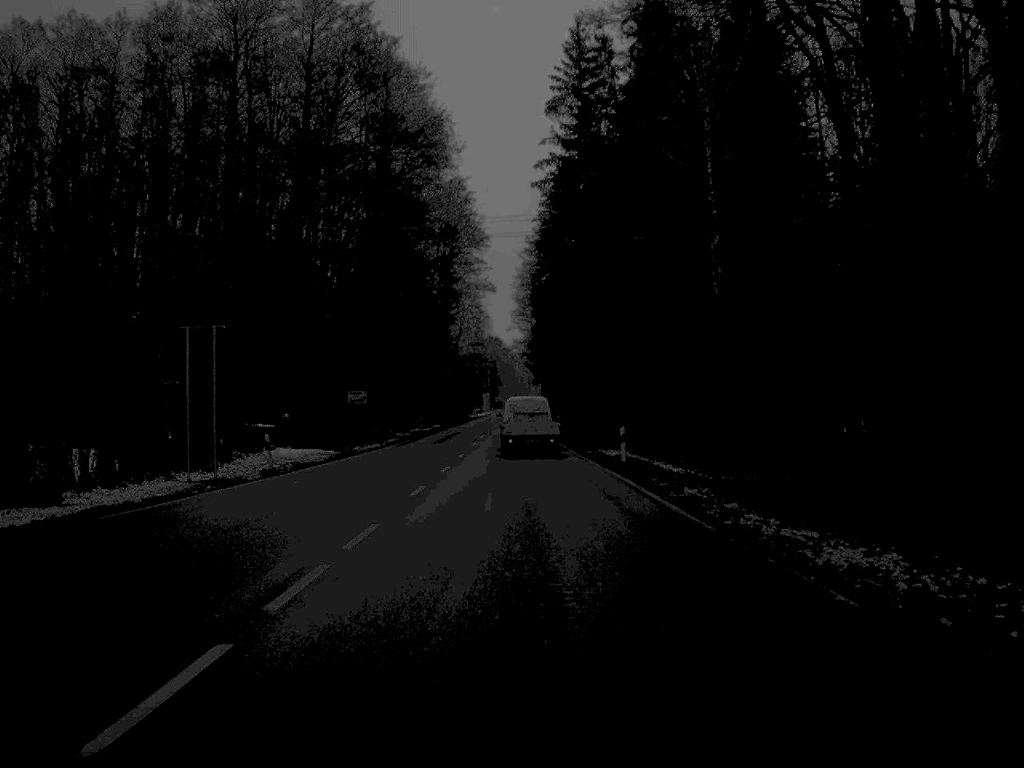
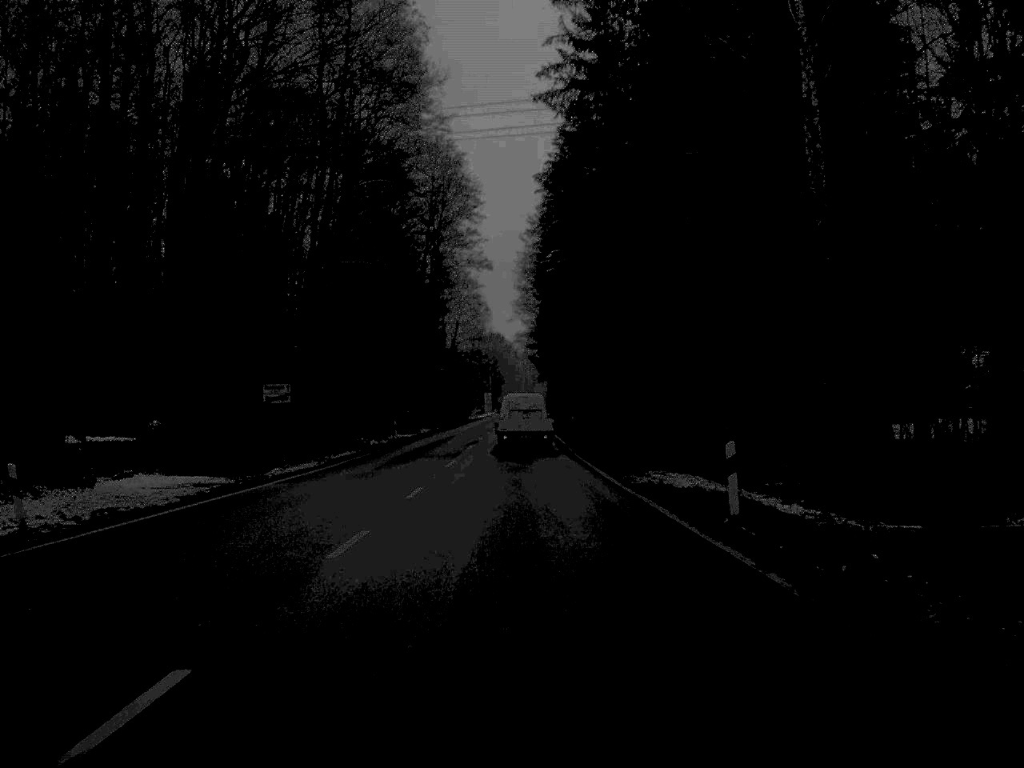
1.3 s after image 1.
(0.0, +18.8) m; 0°
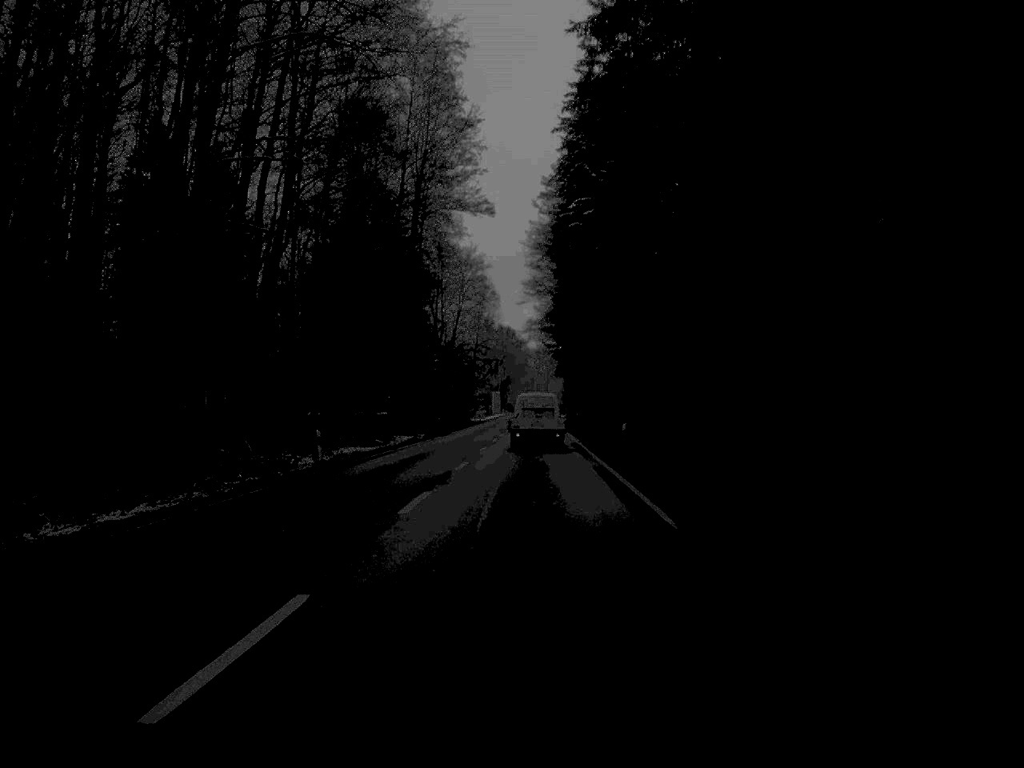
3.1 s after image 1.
(-0.2, +27.5) m; 0°
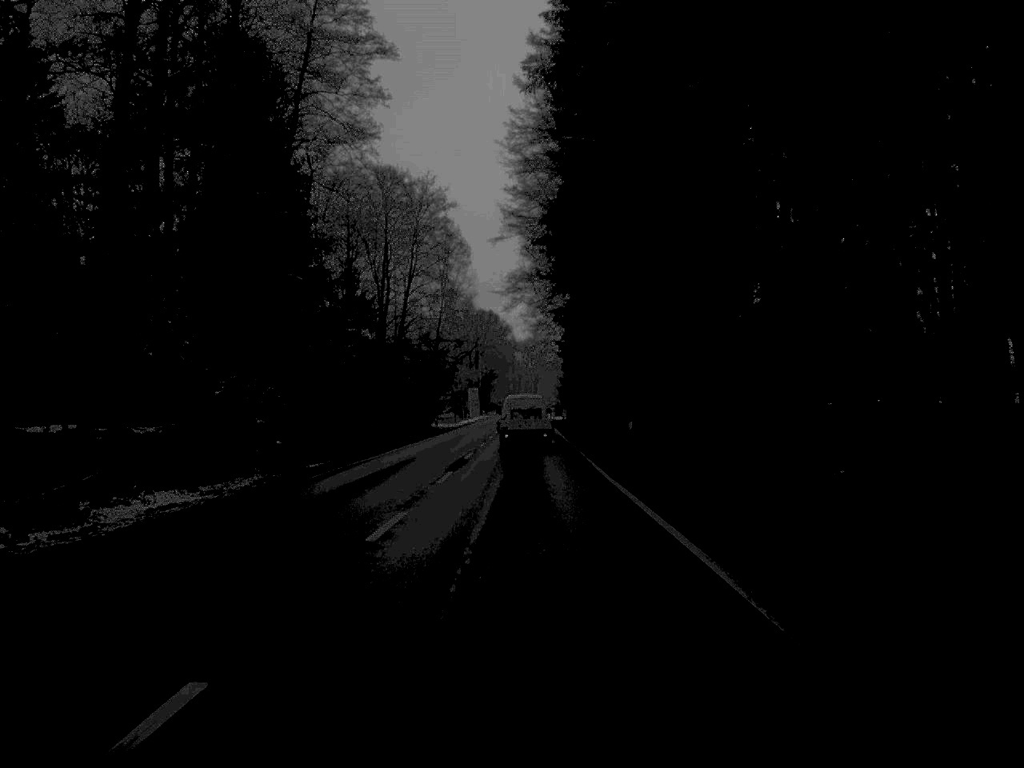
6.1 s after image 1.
(+0.3, +50.9) m; 0°
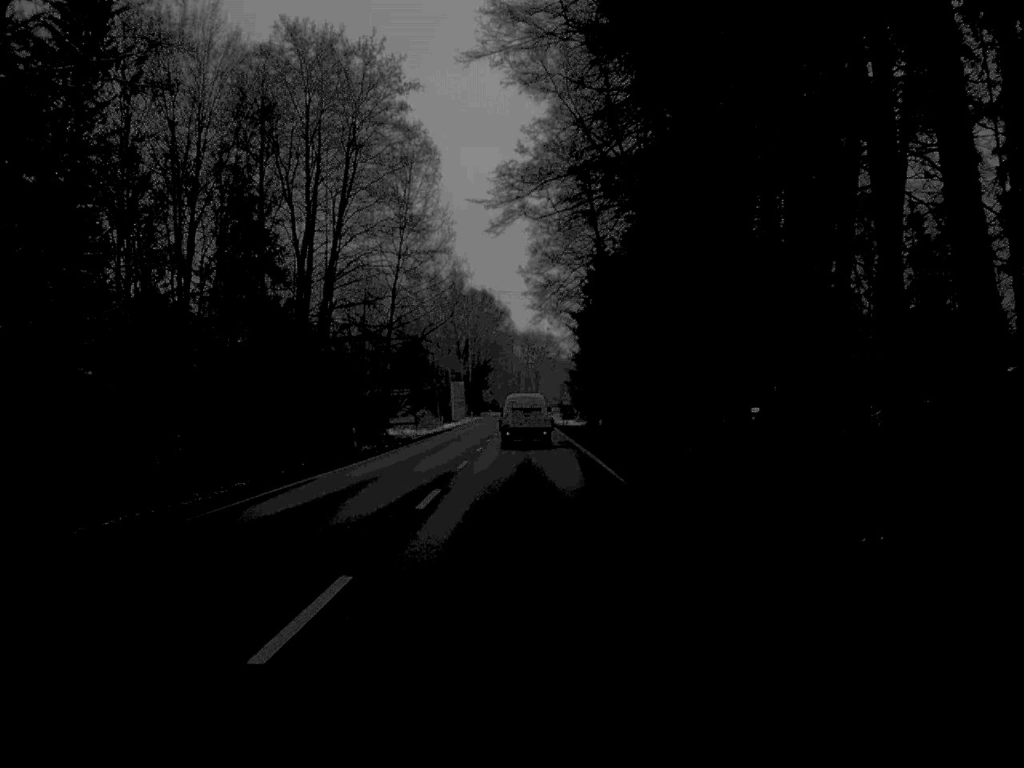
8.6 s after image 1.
(-0.2, +43.0) m; 0°
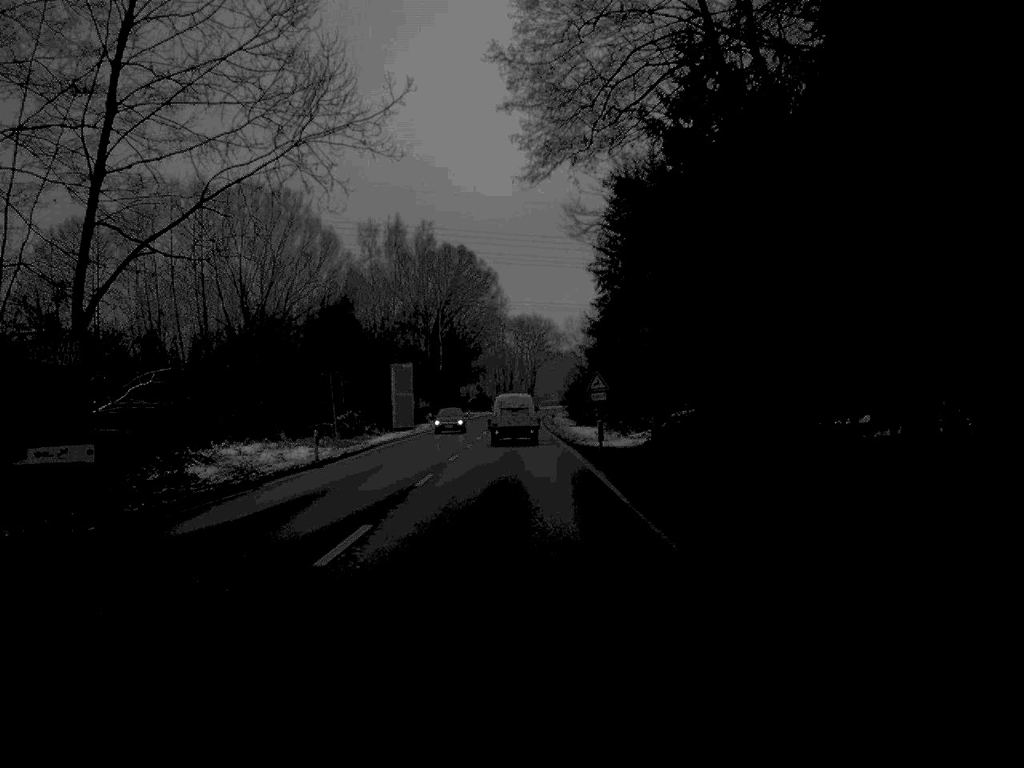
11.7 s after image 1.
(+0.3, +55.1) m; 0°
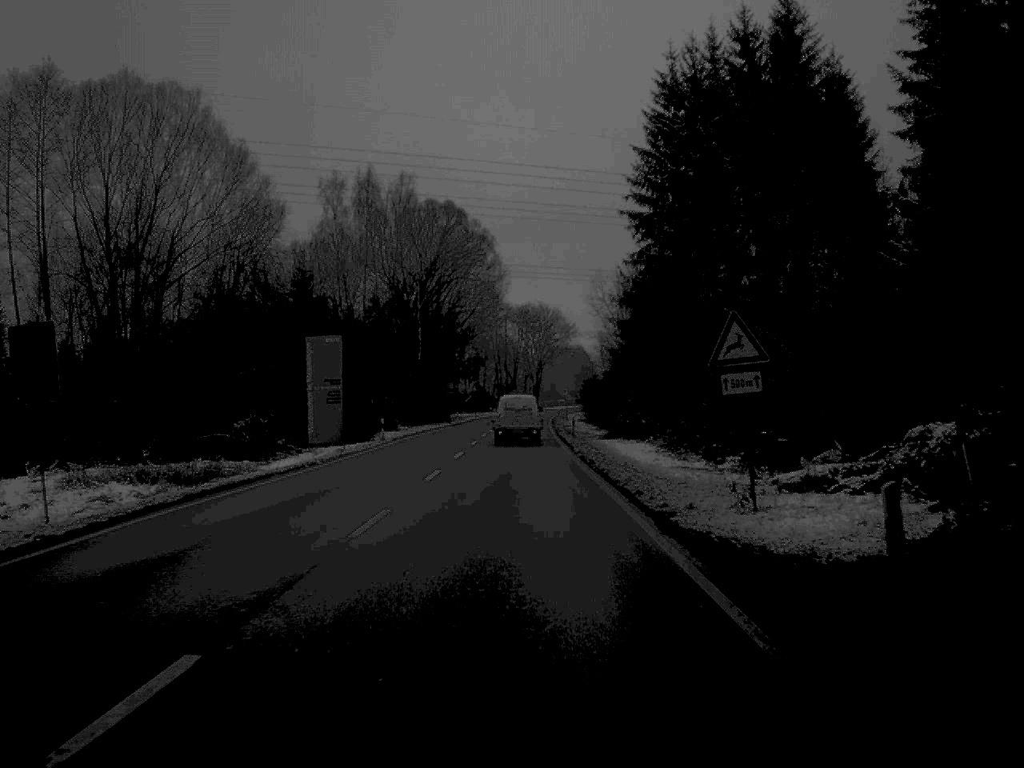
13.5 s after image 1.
(0.0, +32.5) m; 0°
